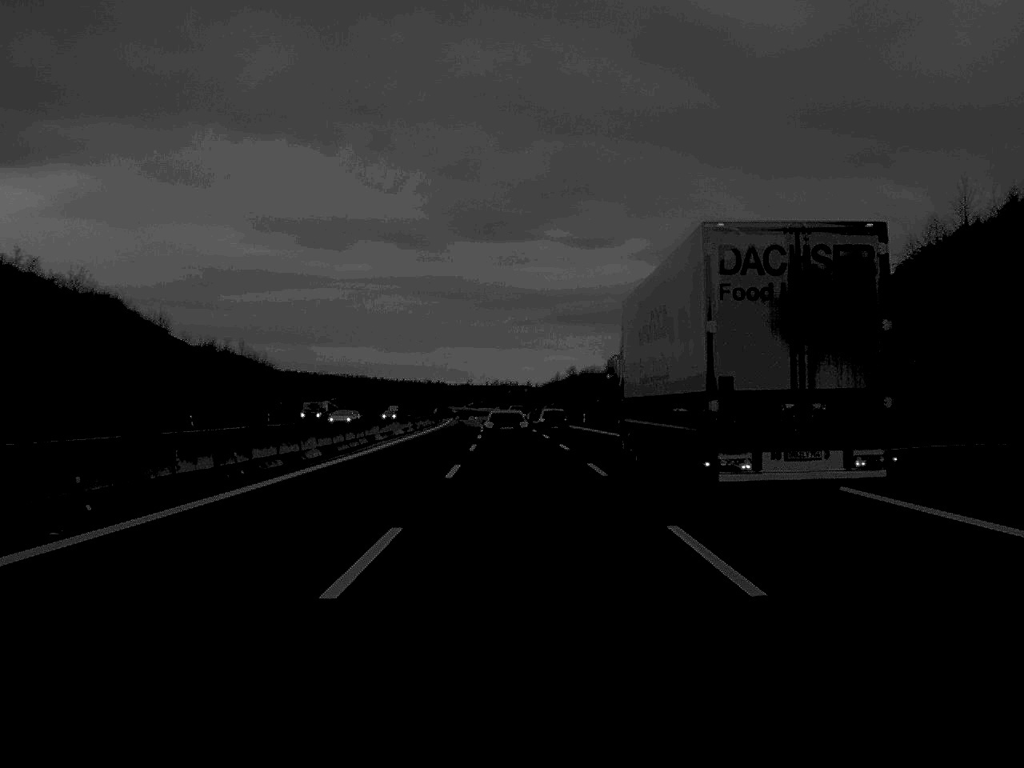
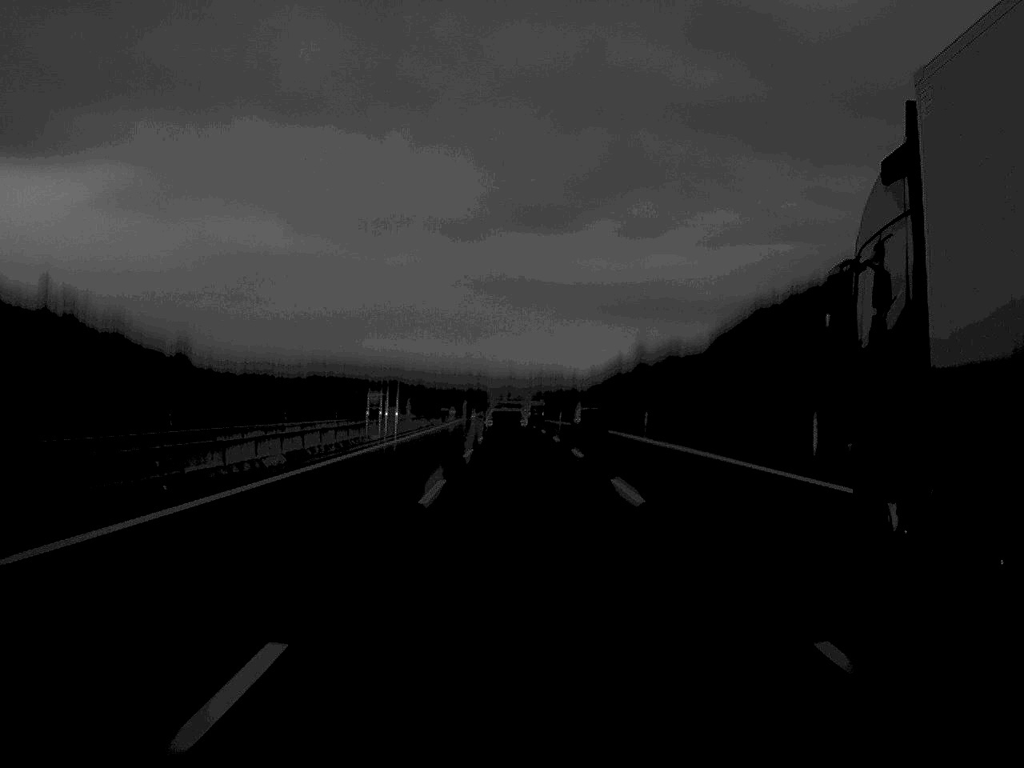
(-1.6, +96.6) m; -2°
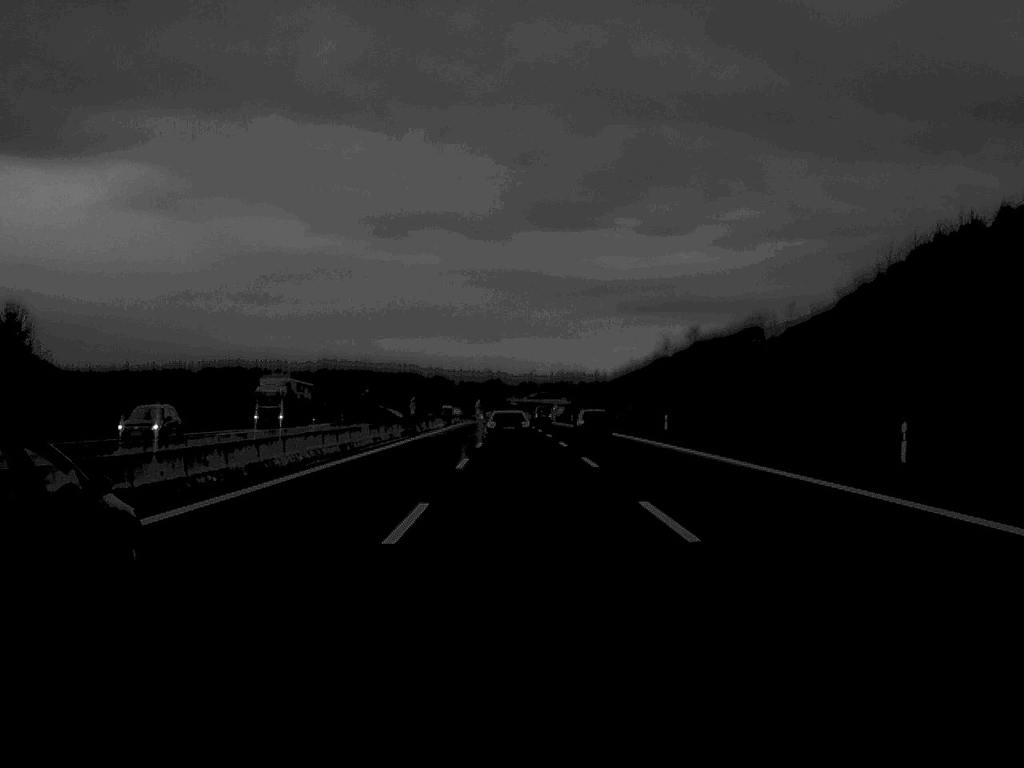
(-0.5, +59.5) m; -1°
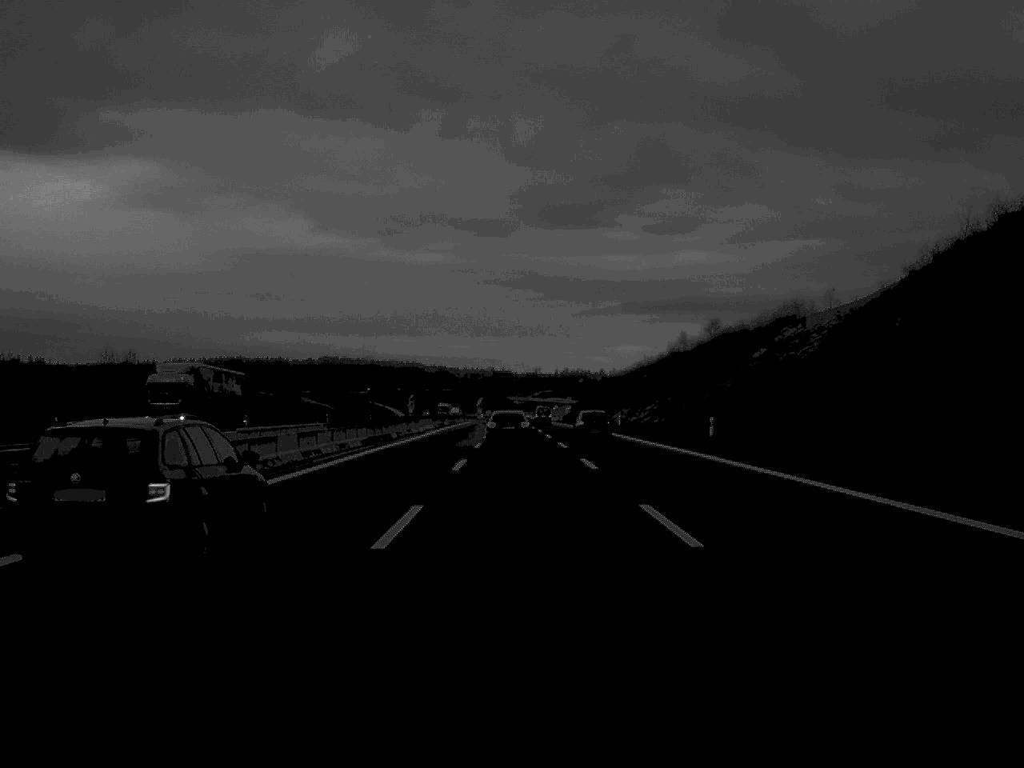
(0.0, +18.5) m; 0°
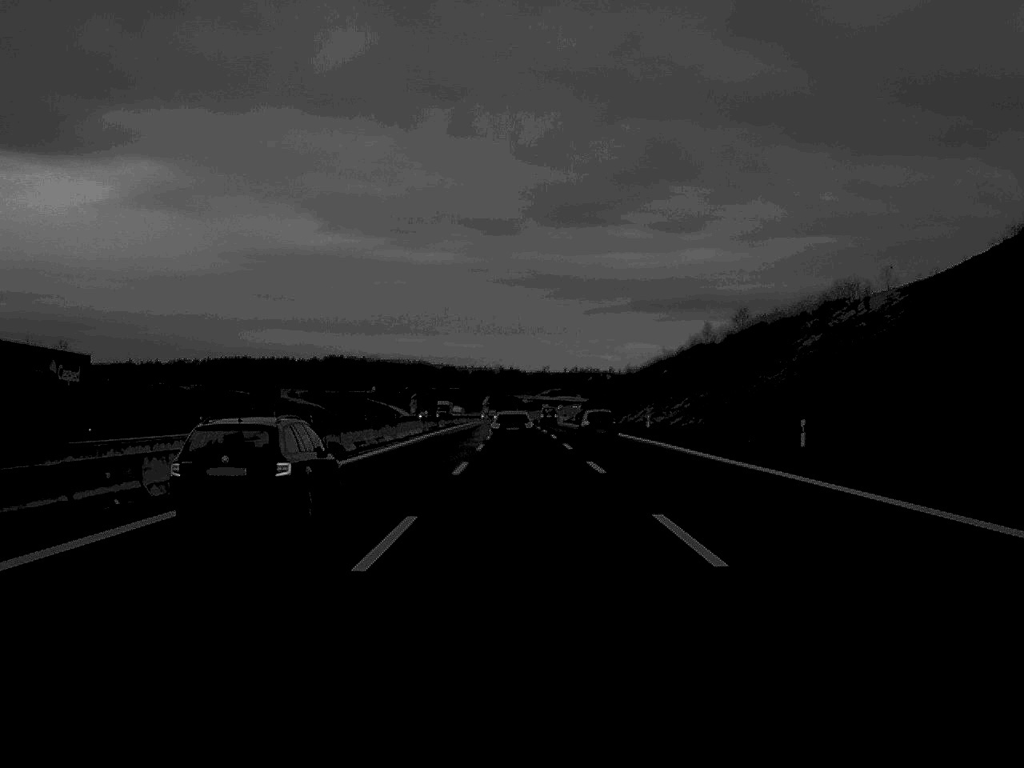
(-0.1, +19.6) m; 0°
